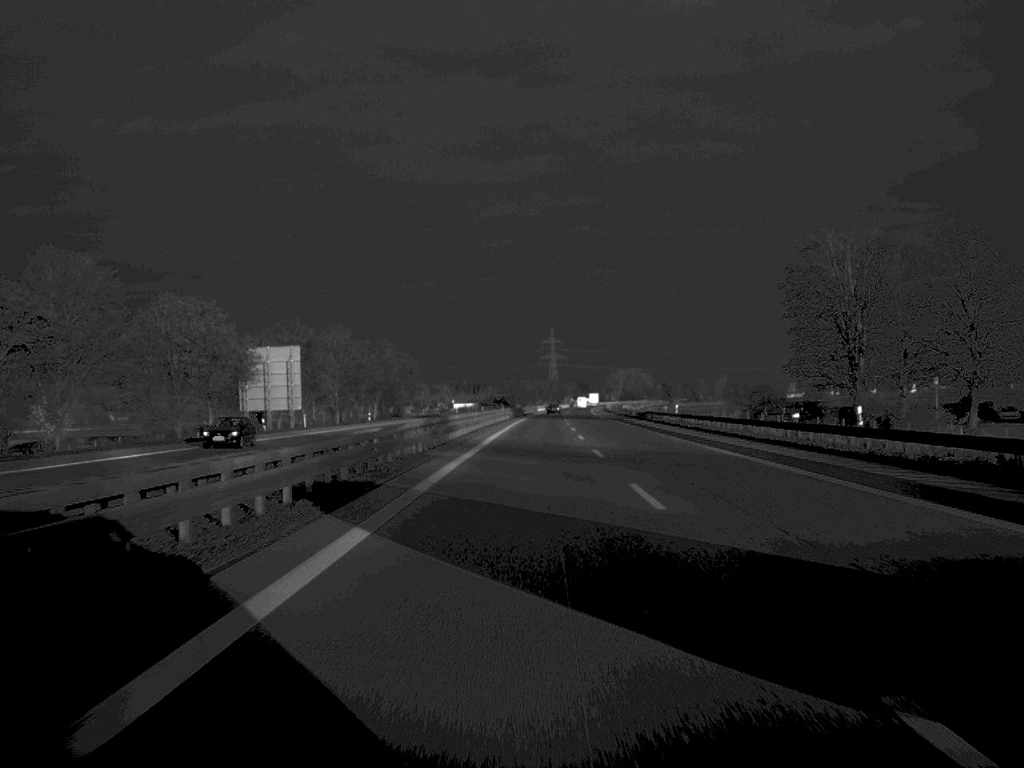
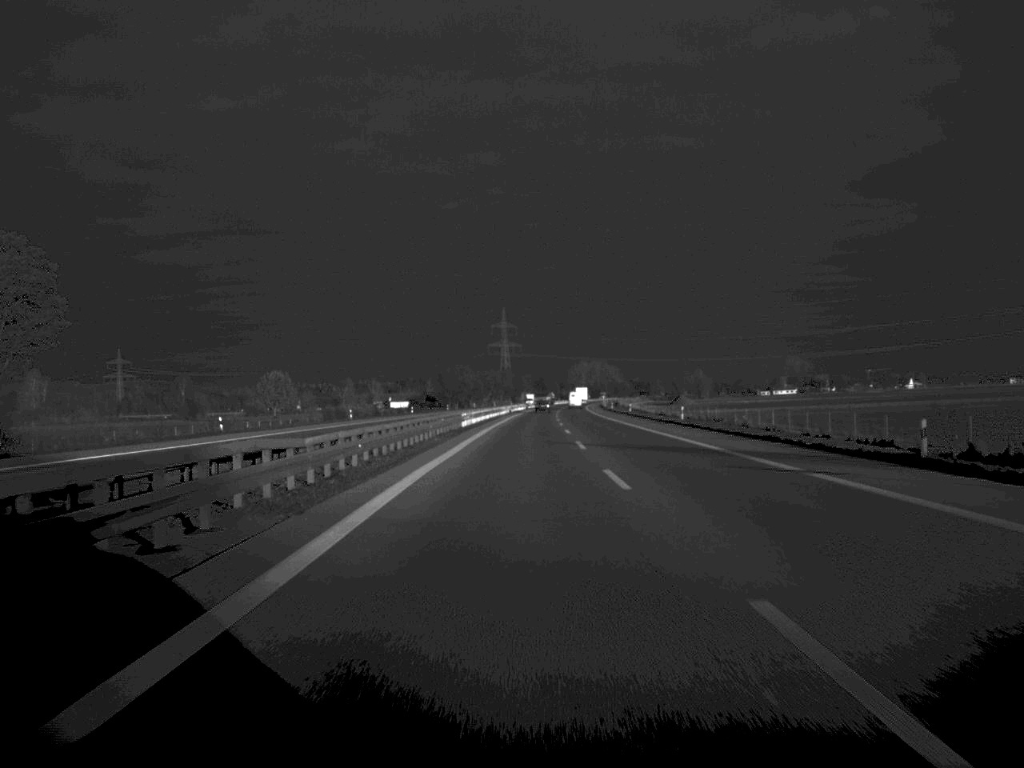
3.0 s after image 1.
(+3.0, +157.2) m; +2°
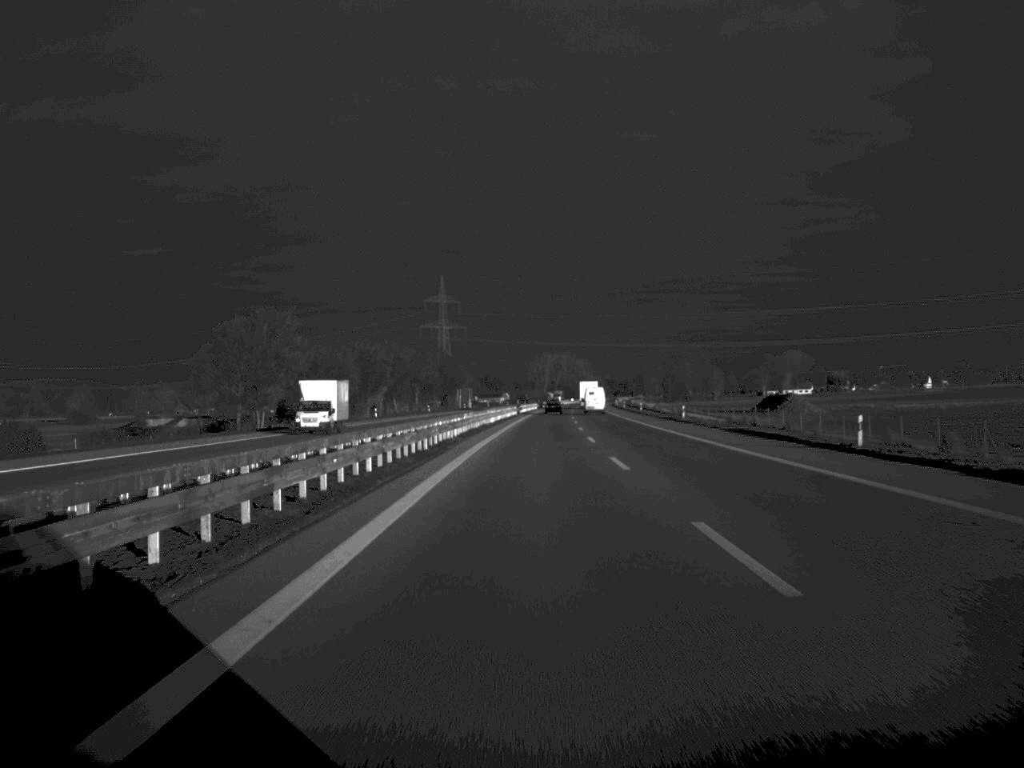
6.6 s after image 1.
(+2.9, +189.9) m; +2°
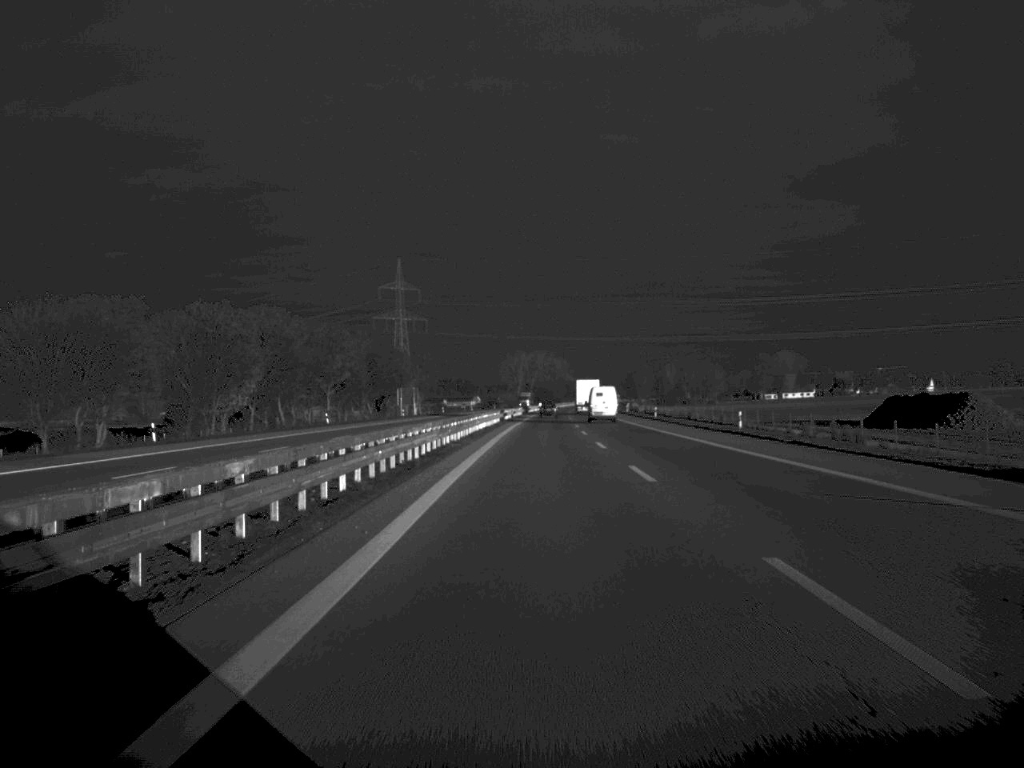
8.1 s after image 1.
(+0.7, +74.5) m; +1°
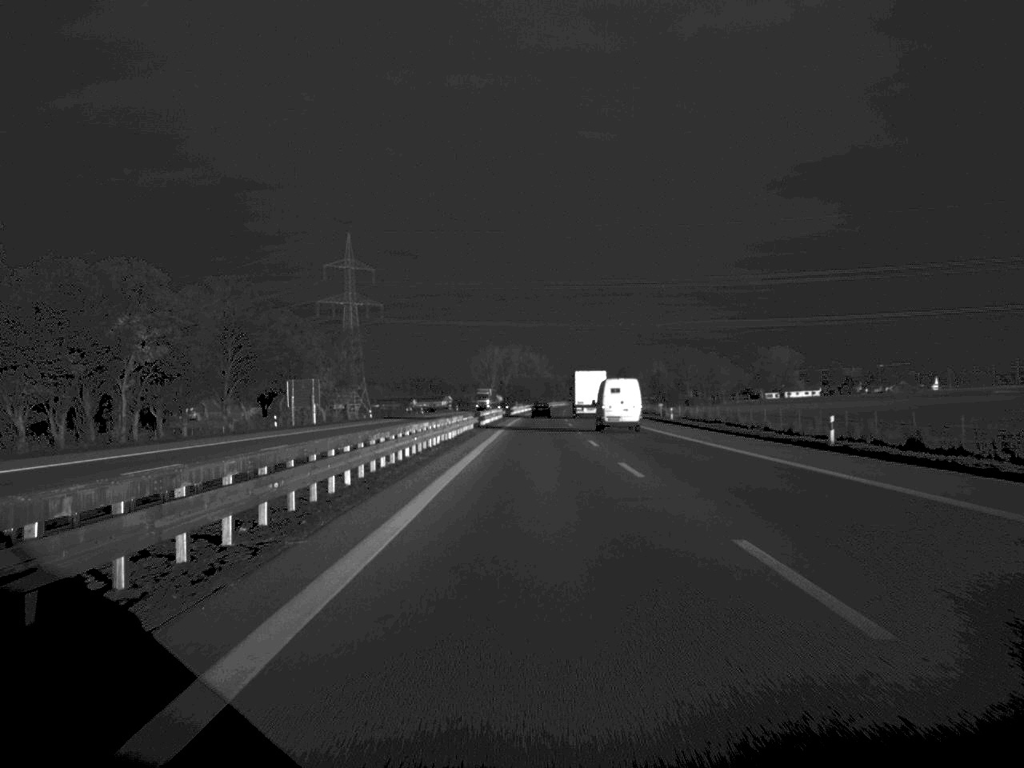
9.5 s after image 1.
(+0.7, +70.4) m; +1°
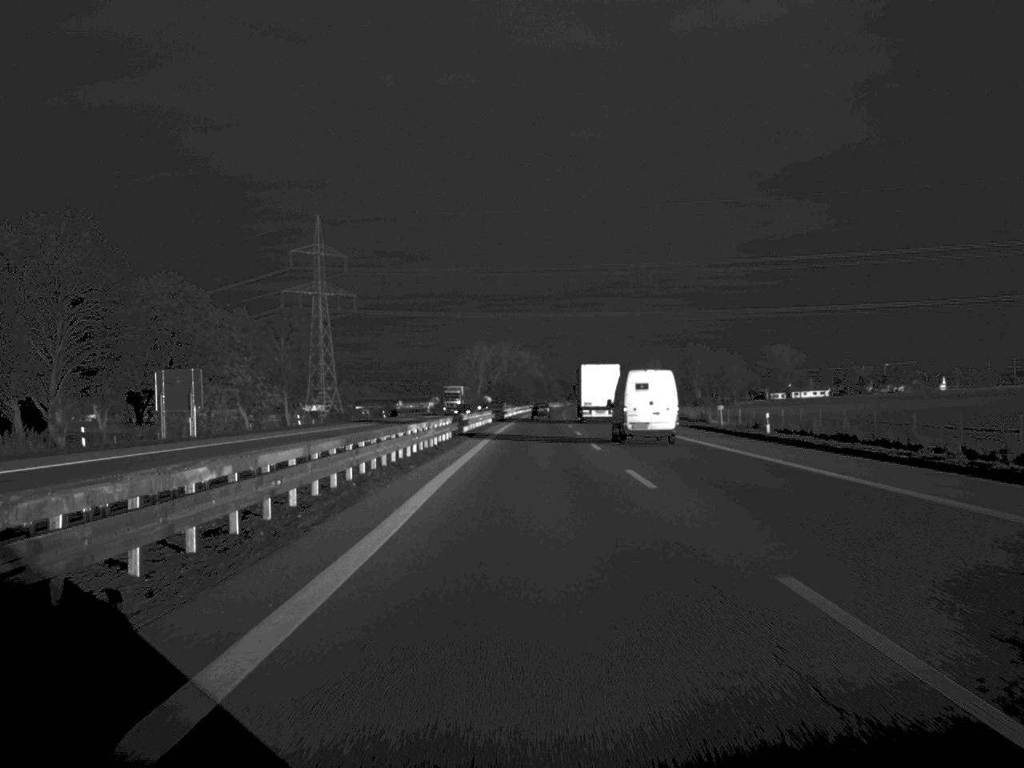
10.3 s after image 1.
(+0.2, +38.3) m; 0°
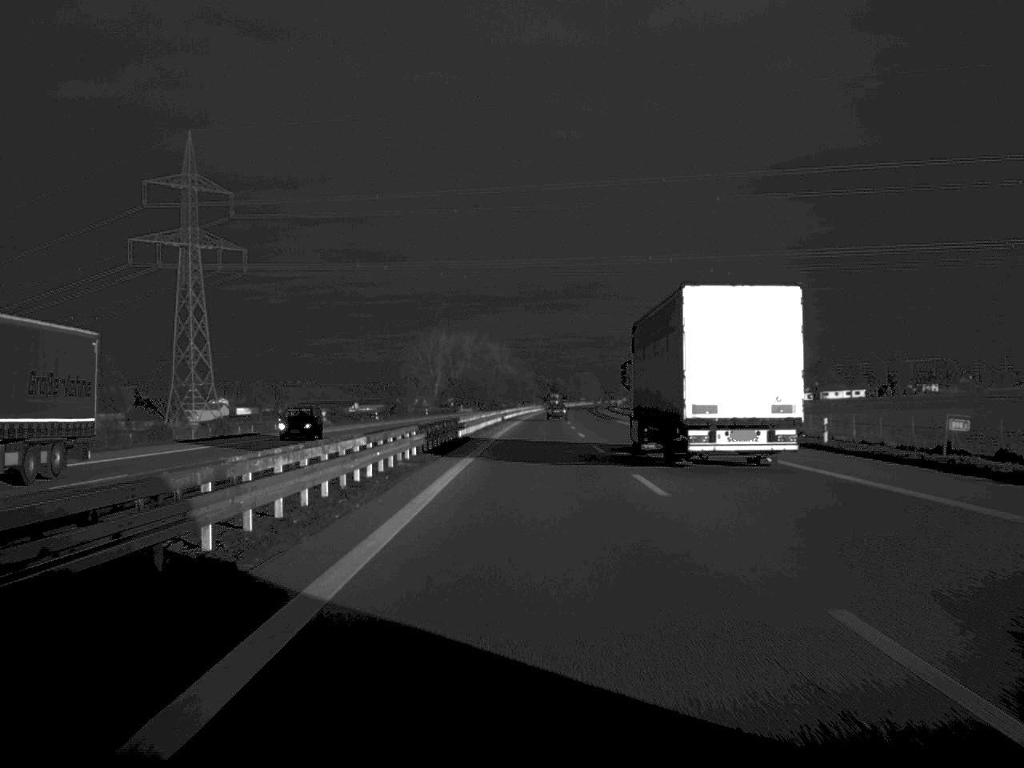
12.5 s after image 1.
(+1.1, +109.2) m; +1°
